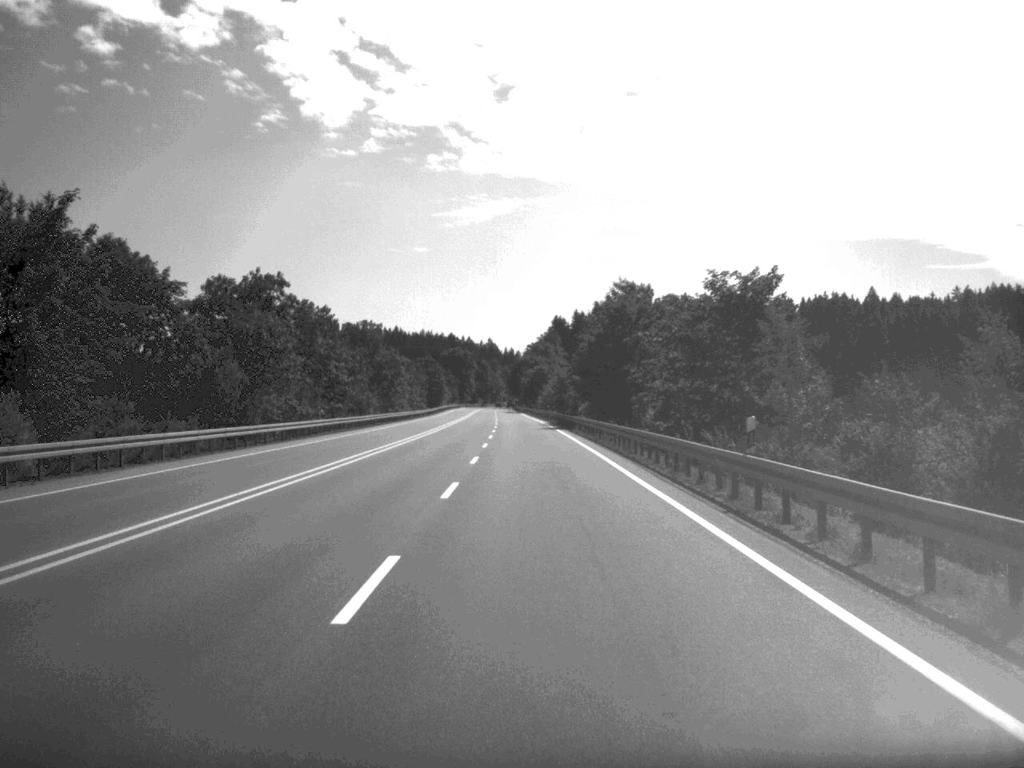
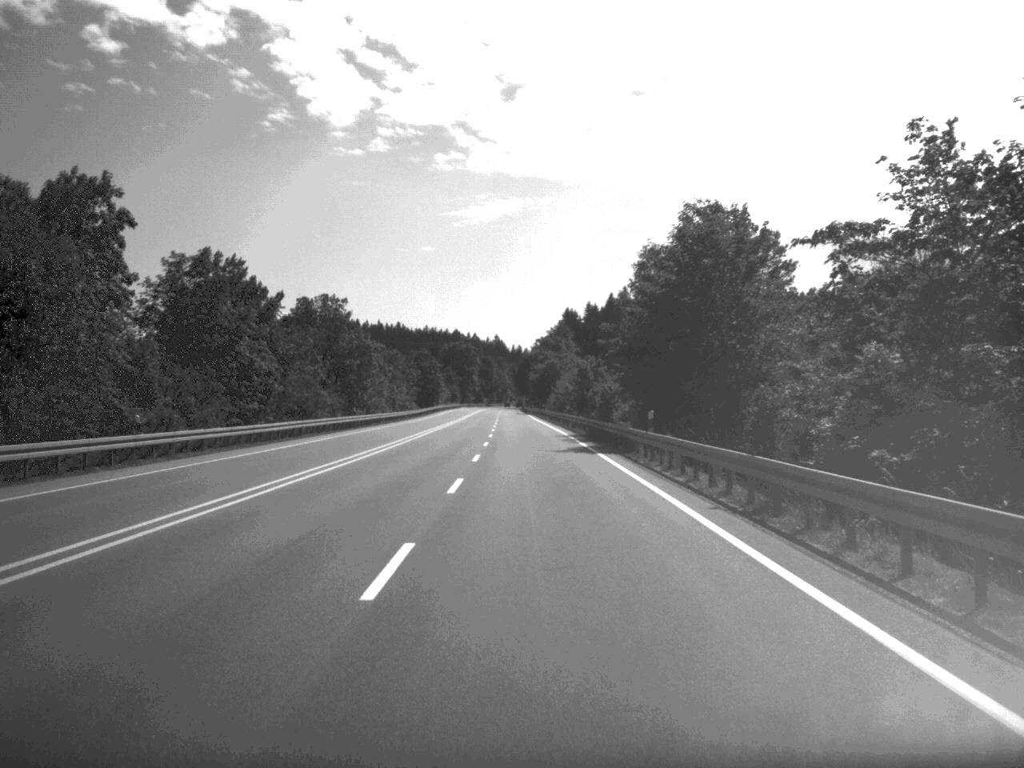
(-0.1, +34.6) m; 0°
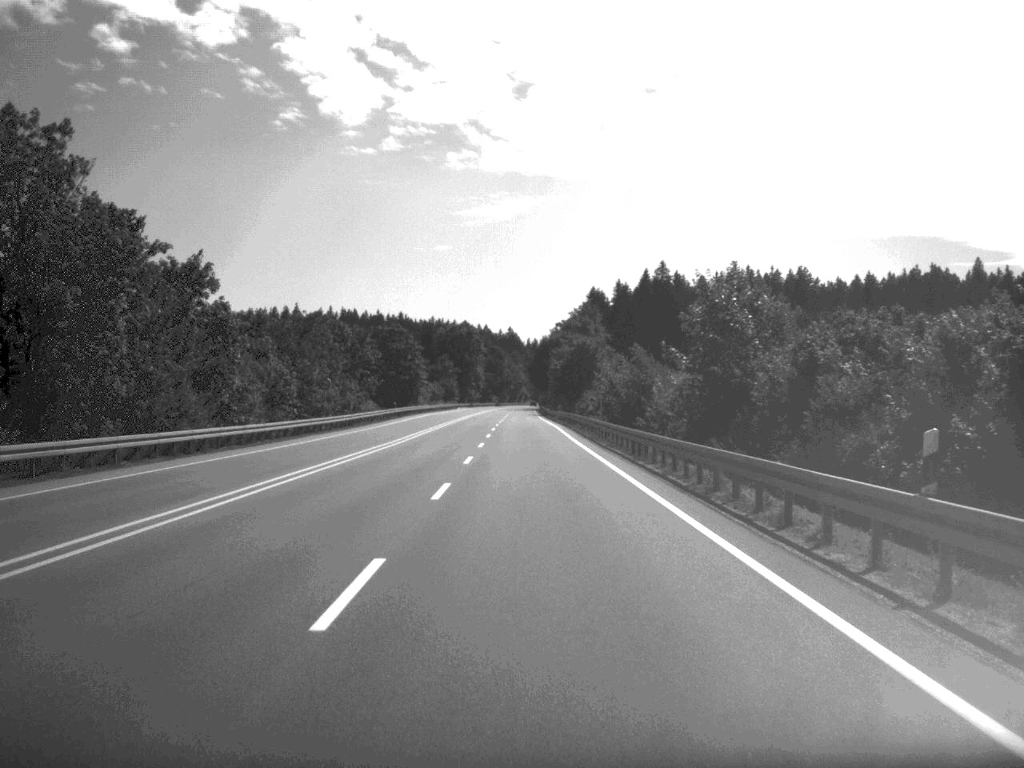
(-0.5, +72.5) m; -1°
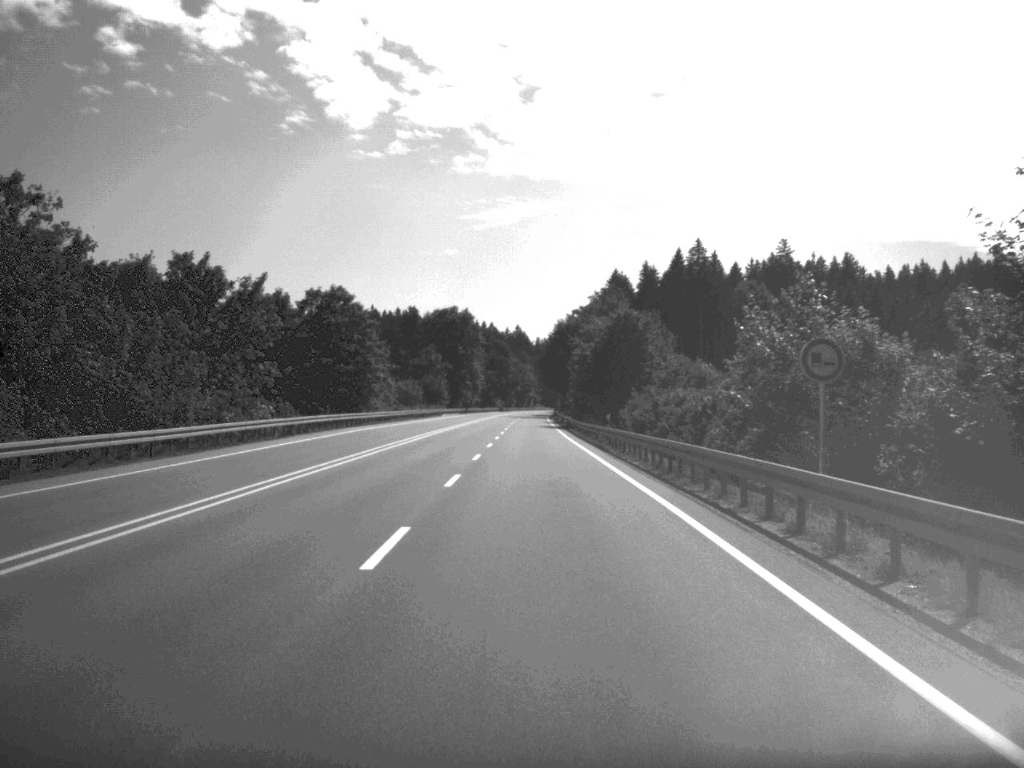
(-0.2, +56.1) m; -1°
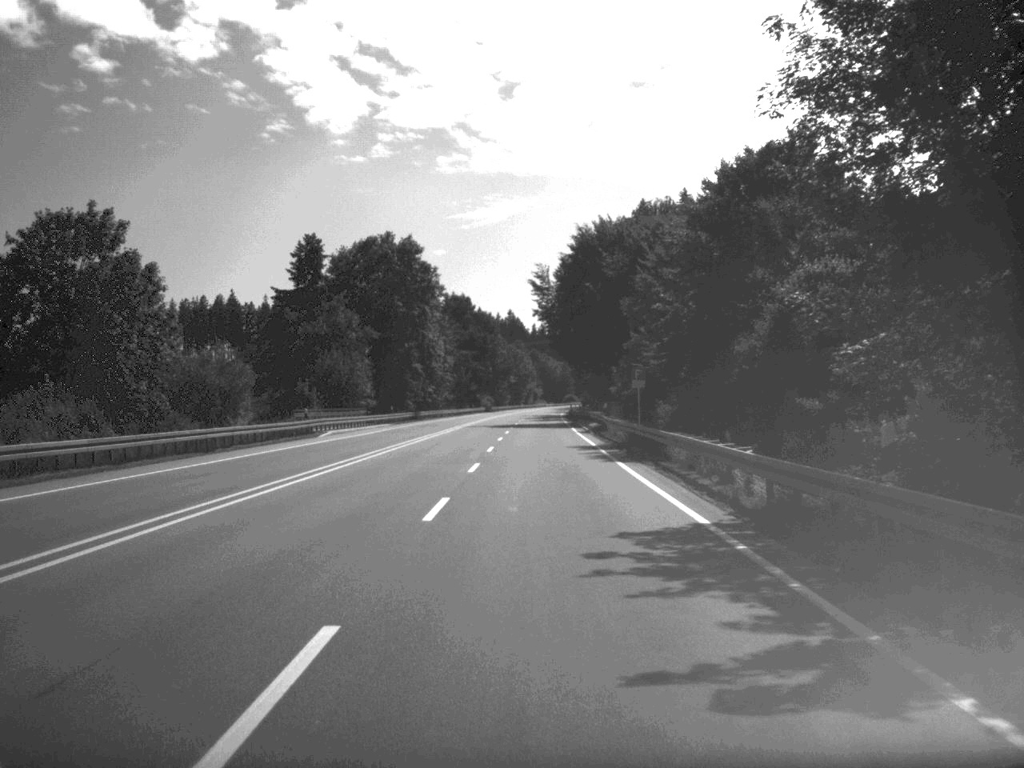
(-0.1, +89.9) m; 0°
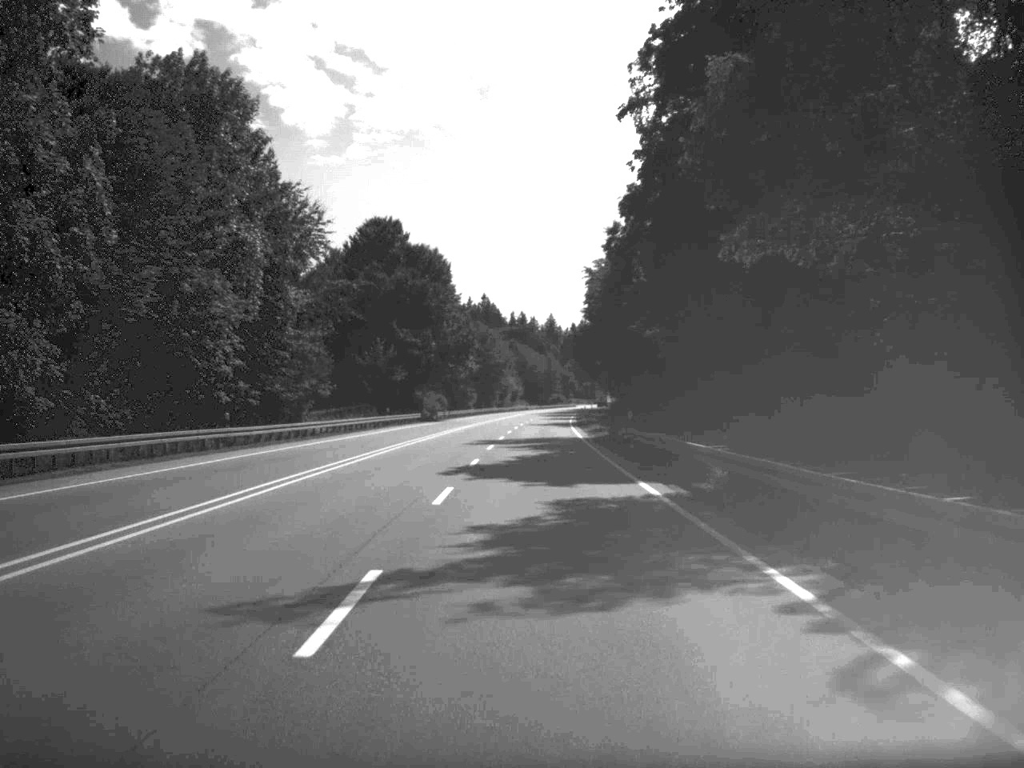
(+0.5, +91.8) m; +1°
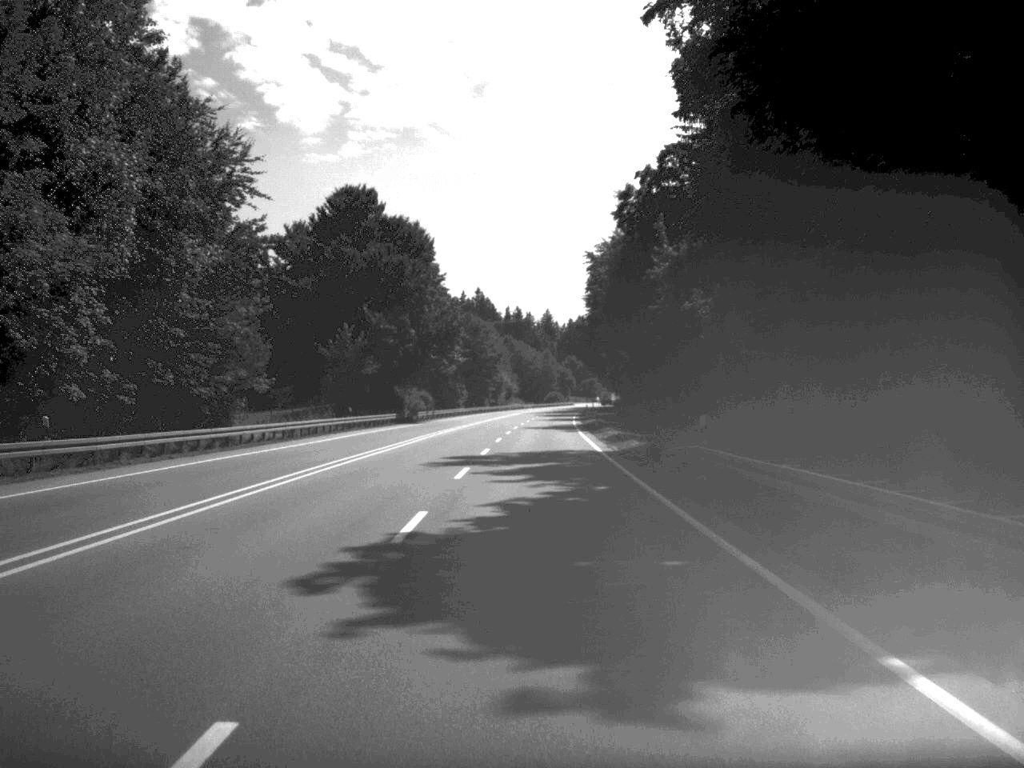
(0.0, +17.4) m; 0°
